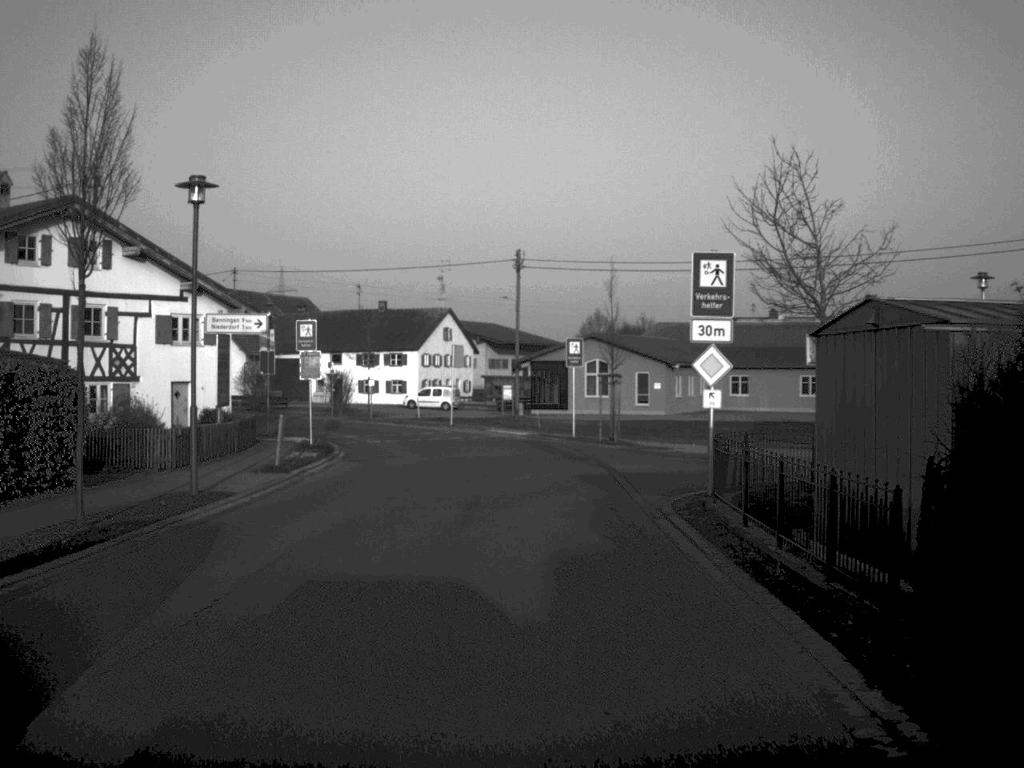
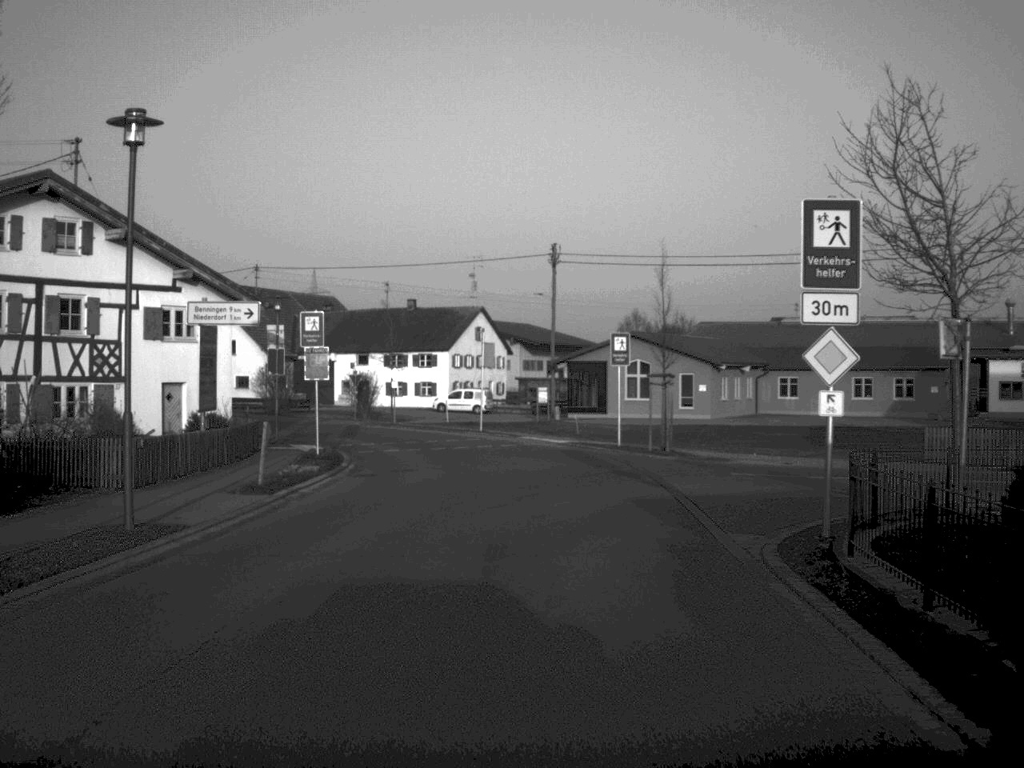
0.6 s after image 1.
(-0.1, +5.0) m; -2°
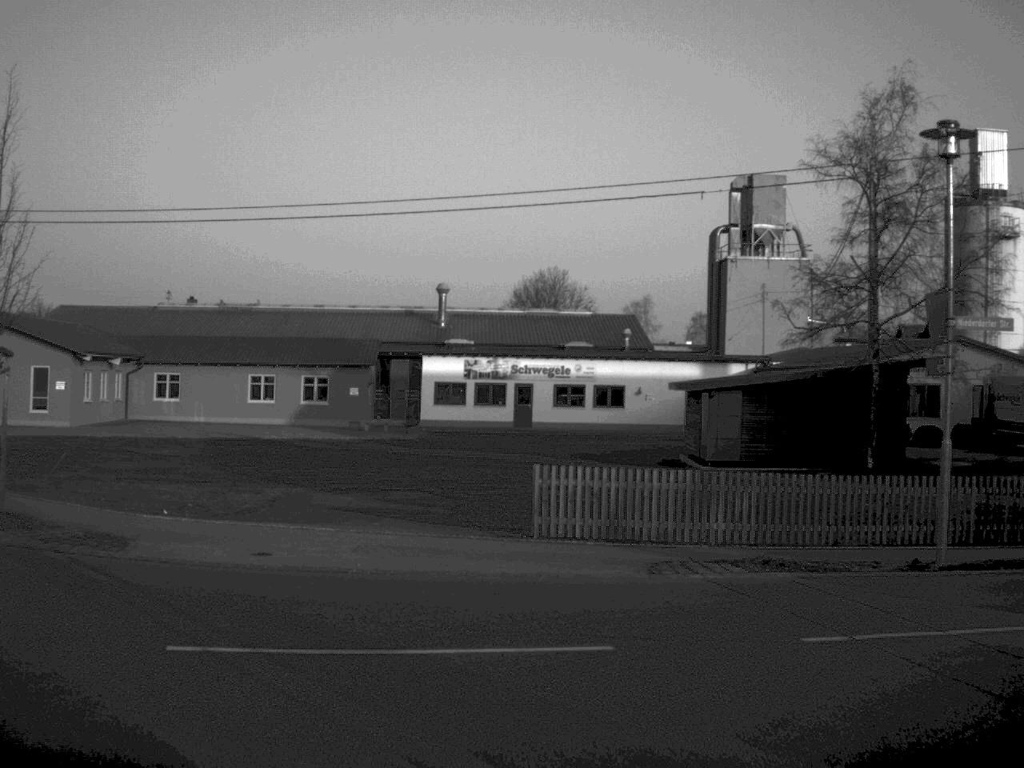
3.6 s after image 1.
(+1.7, +17.7) m; +31°
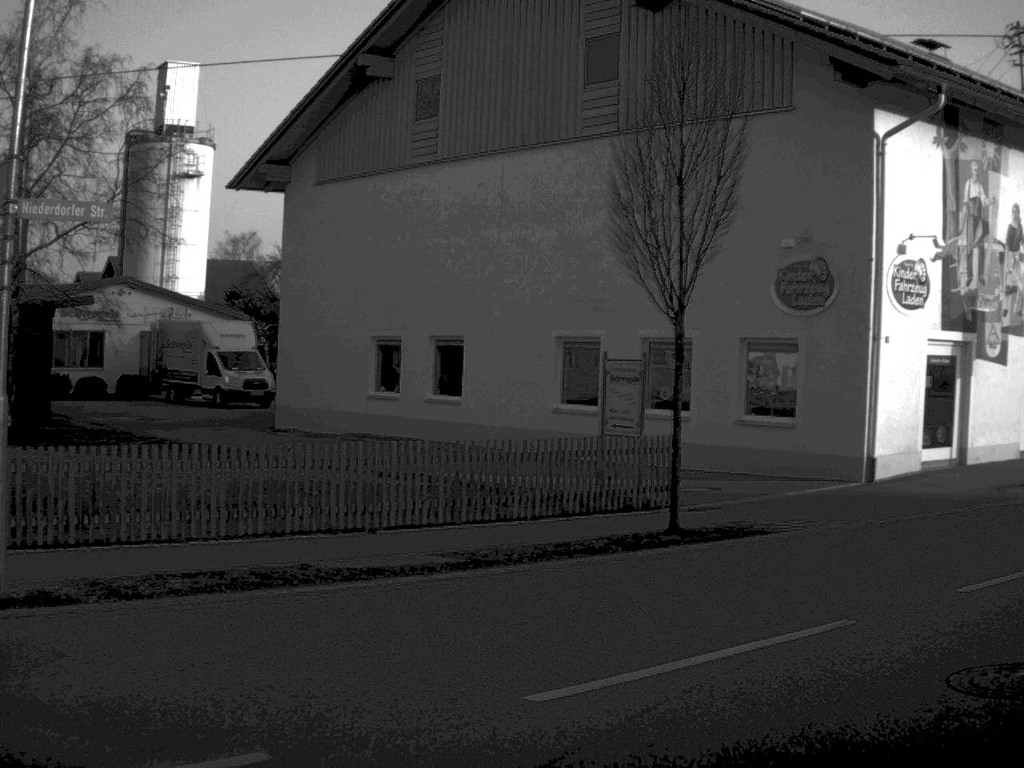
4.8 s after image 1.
(+1.7, +5.1) m; +37°
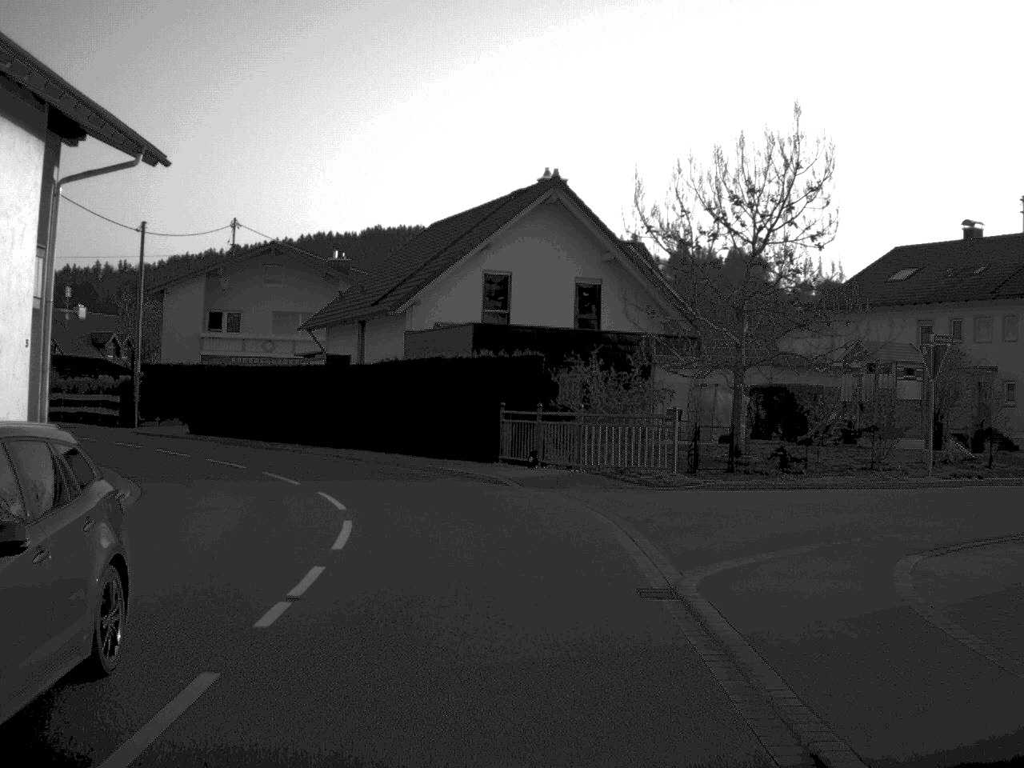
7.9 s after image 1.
(+9.9, +14.9) m; +49°
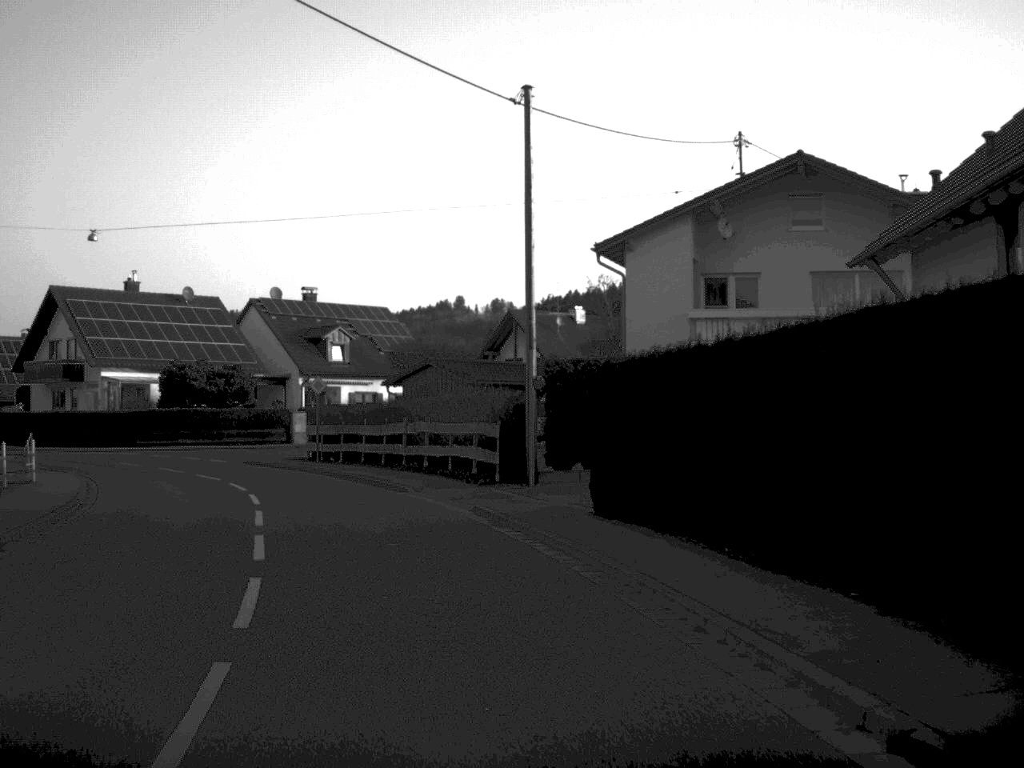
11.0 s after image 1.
(-4.2, +26.5) m; -26°
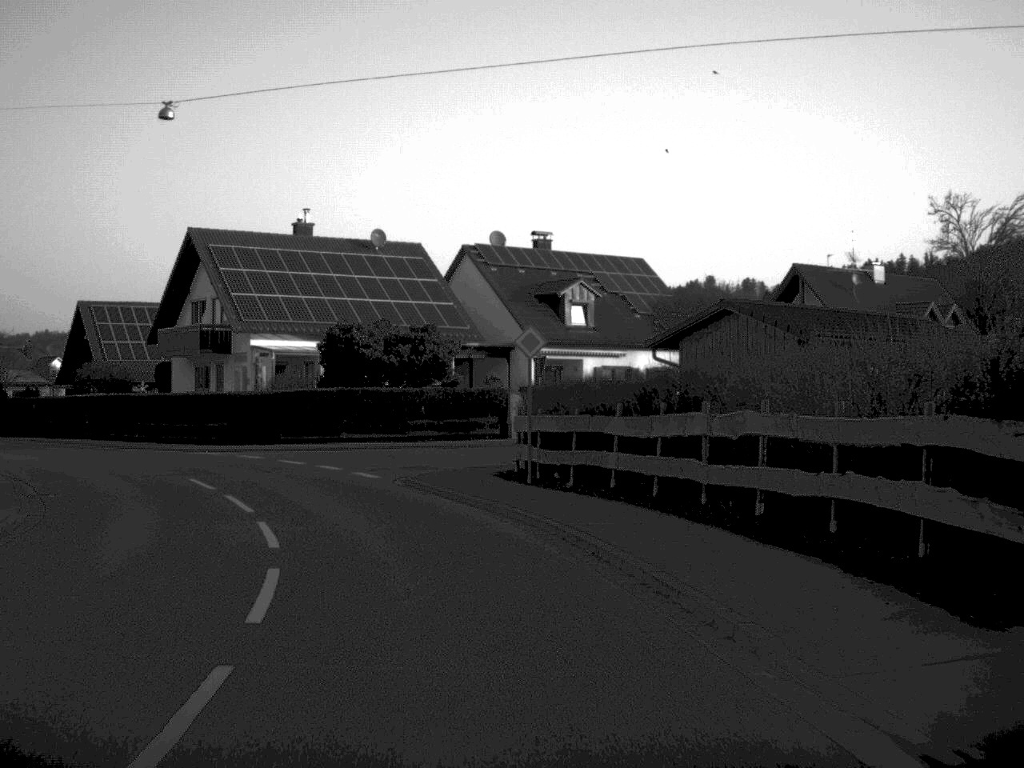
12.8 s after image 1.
(-1.9, +18.3) m; -11°
